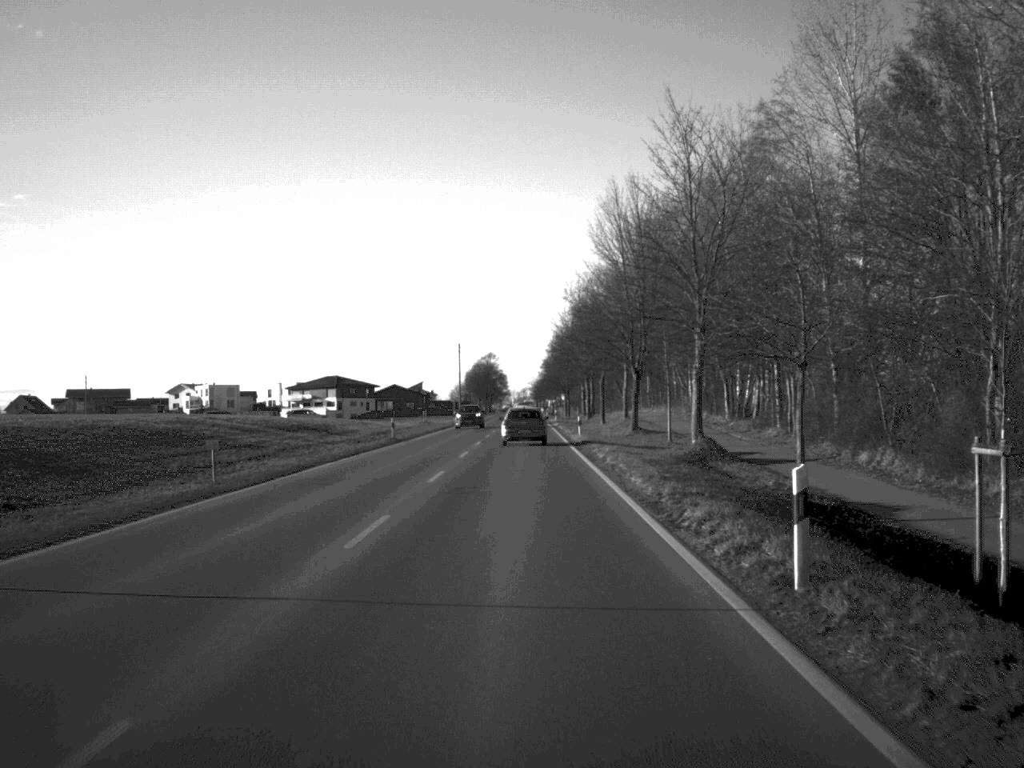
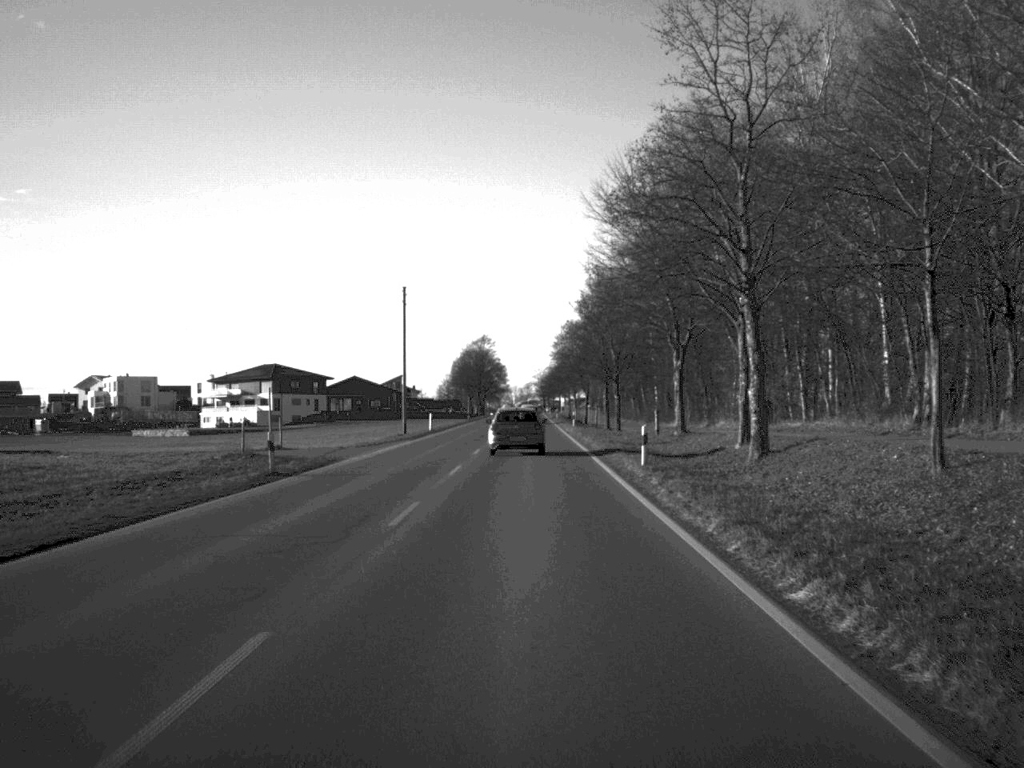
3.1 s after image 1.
(-0.2, +80.8) m; 0°
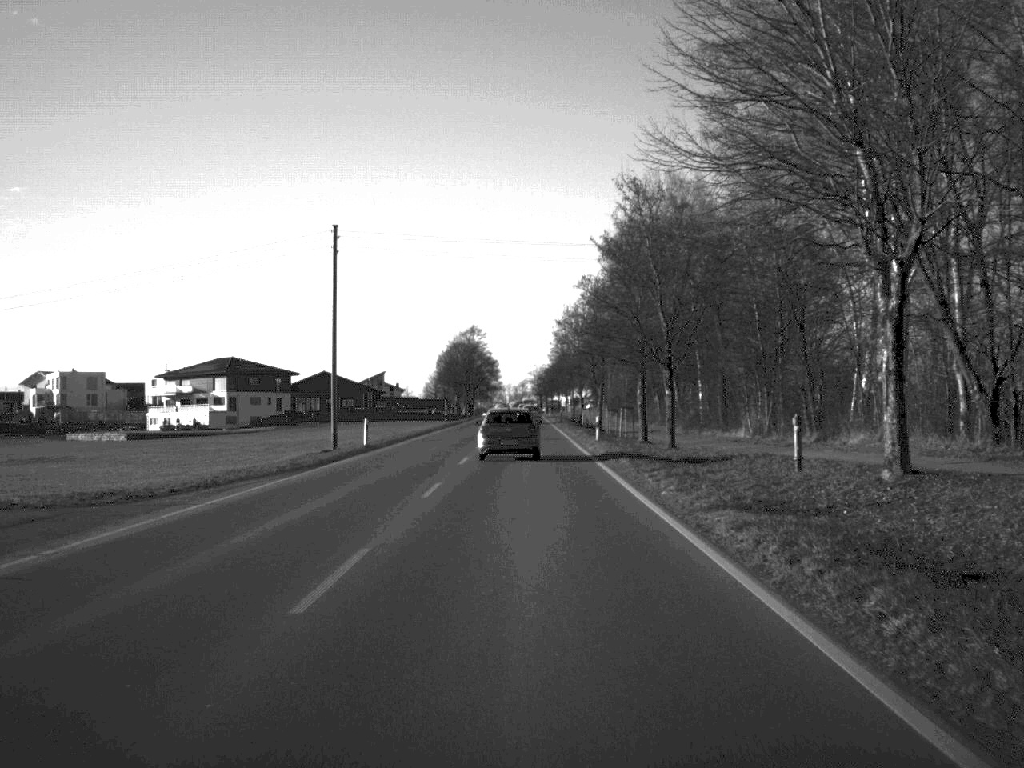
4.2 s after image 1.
(0.0, +30.7) m; 0°
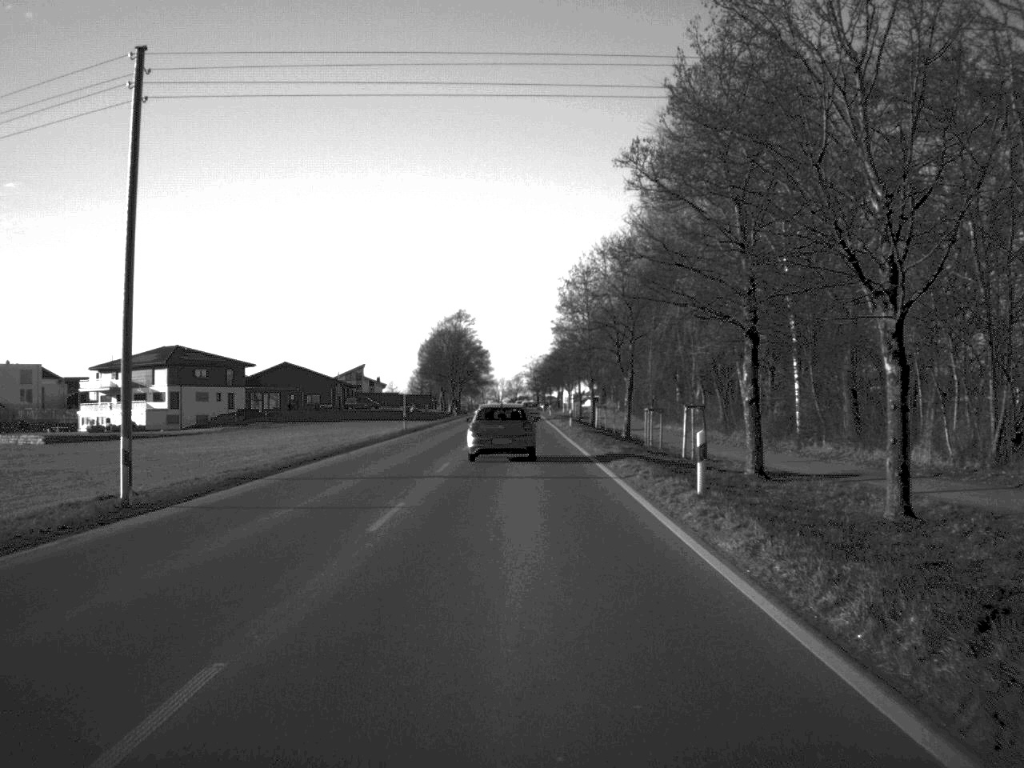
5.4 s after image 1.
(0.0, +29.9) m; 0°
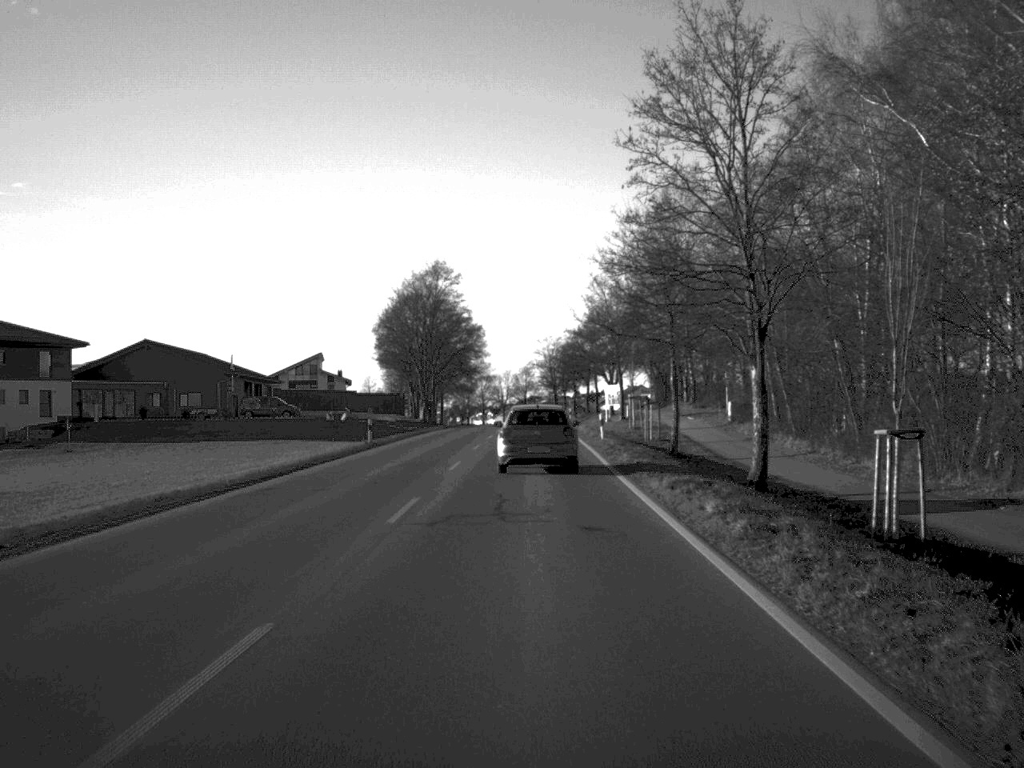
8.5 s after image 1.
(-0.3, +69.9) m; -1°
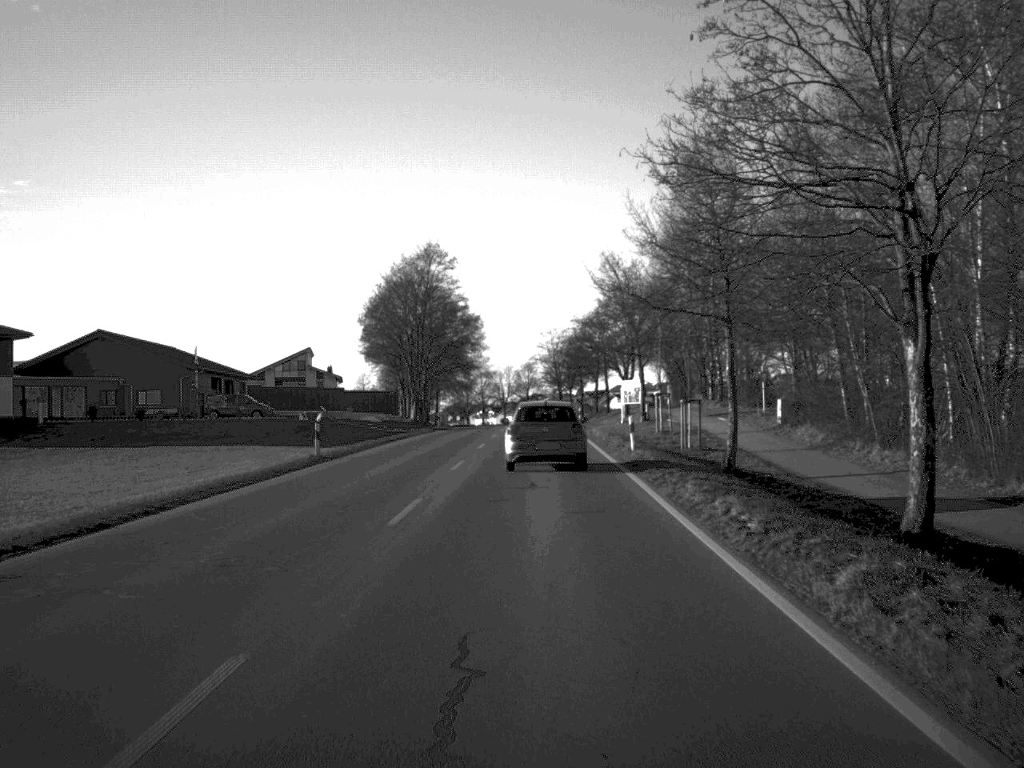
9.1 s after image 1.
(0.0, +12.8) m; 0°
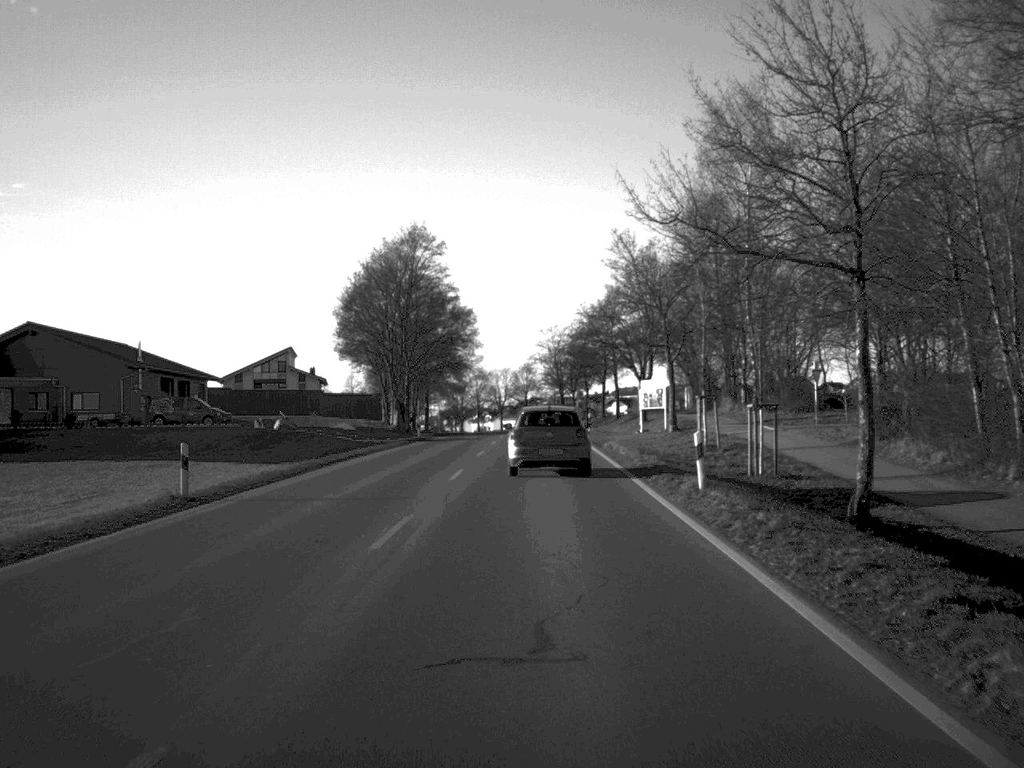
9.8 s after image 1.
(0.0, +14.0) m; 0°
